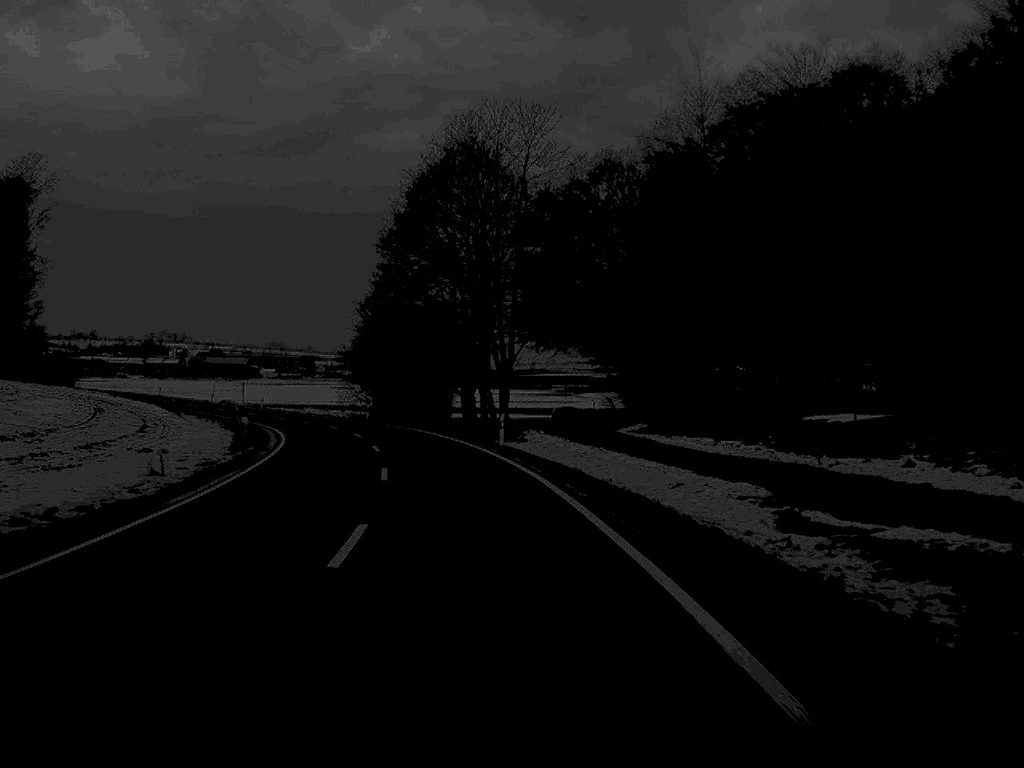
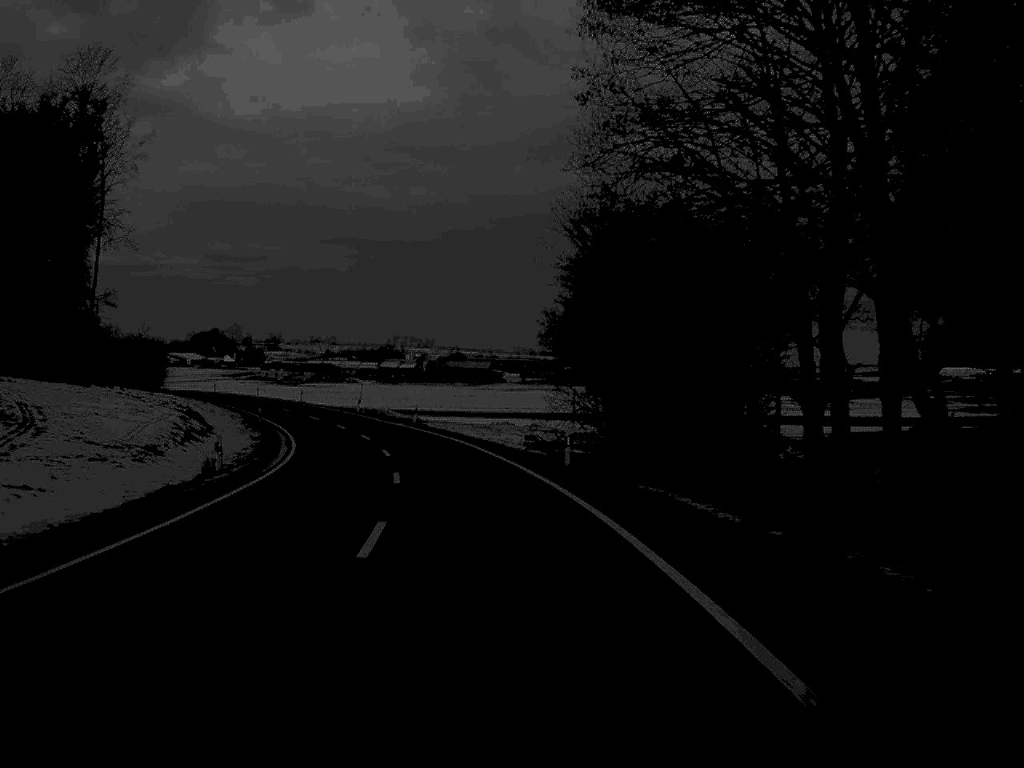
(-4.5, +46.6) m; -11°
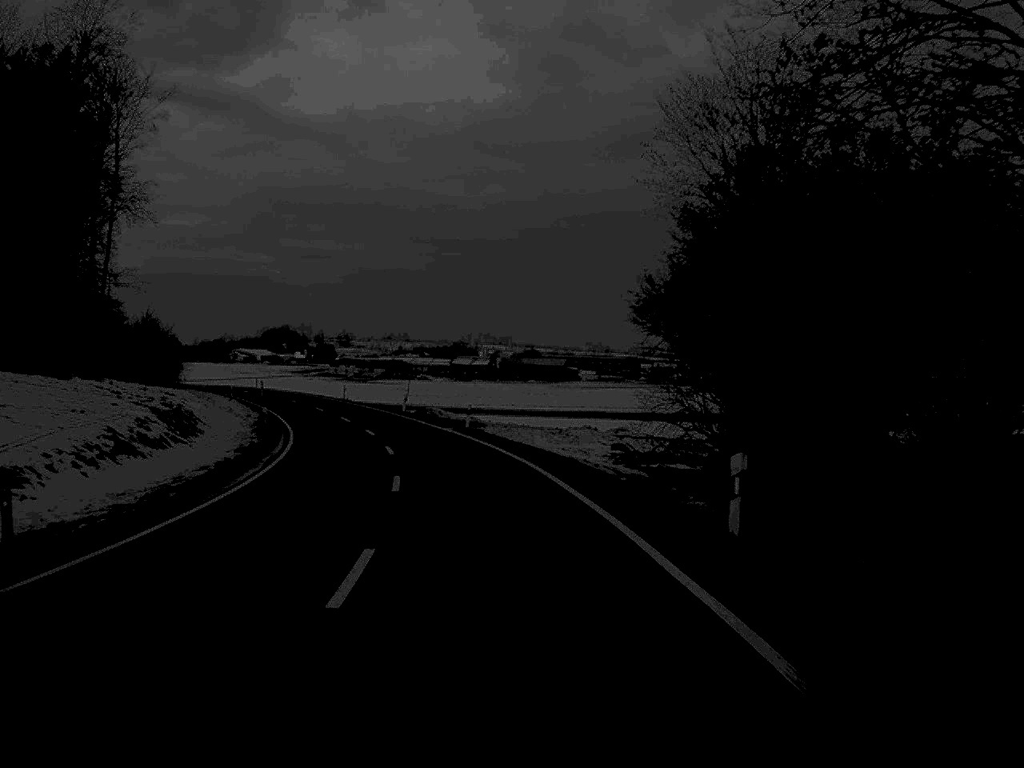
(-0.4, +15.2) m; -3°
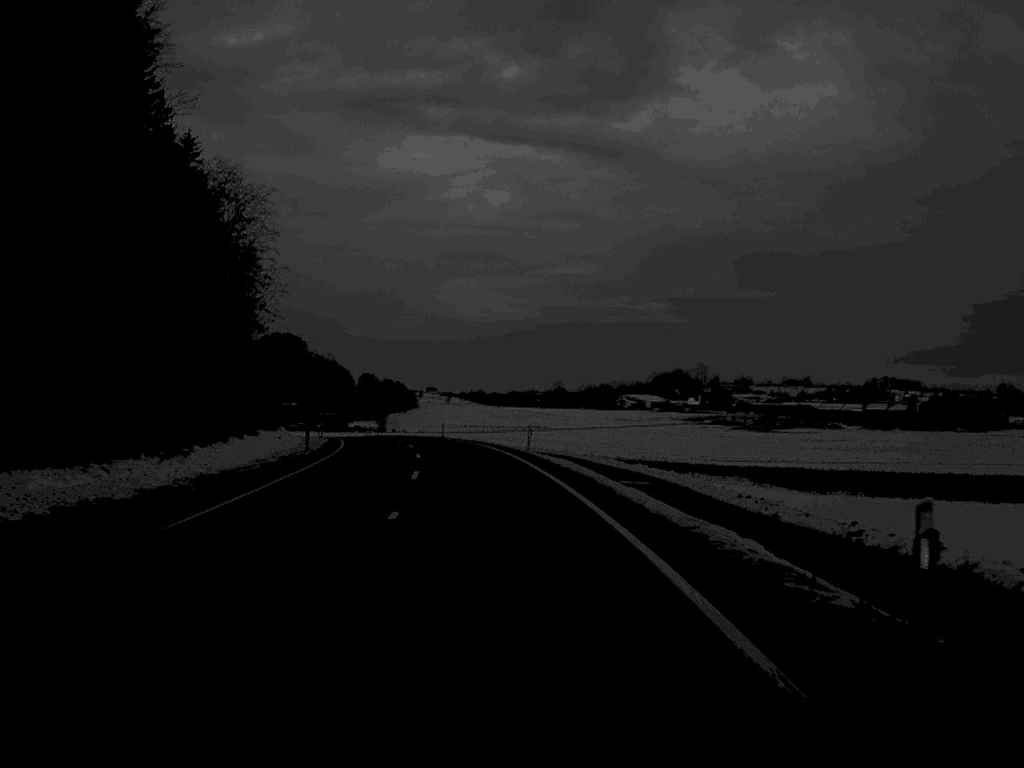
(-12.0, +77.9) m; -18°
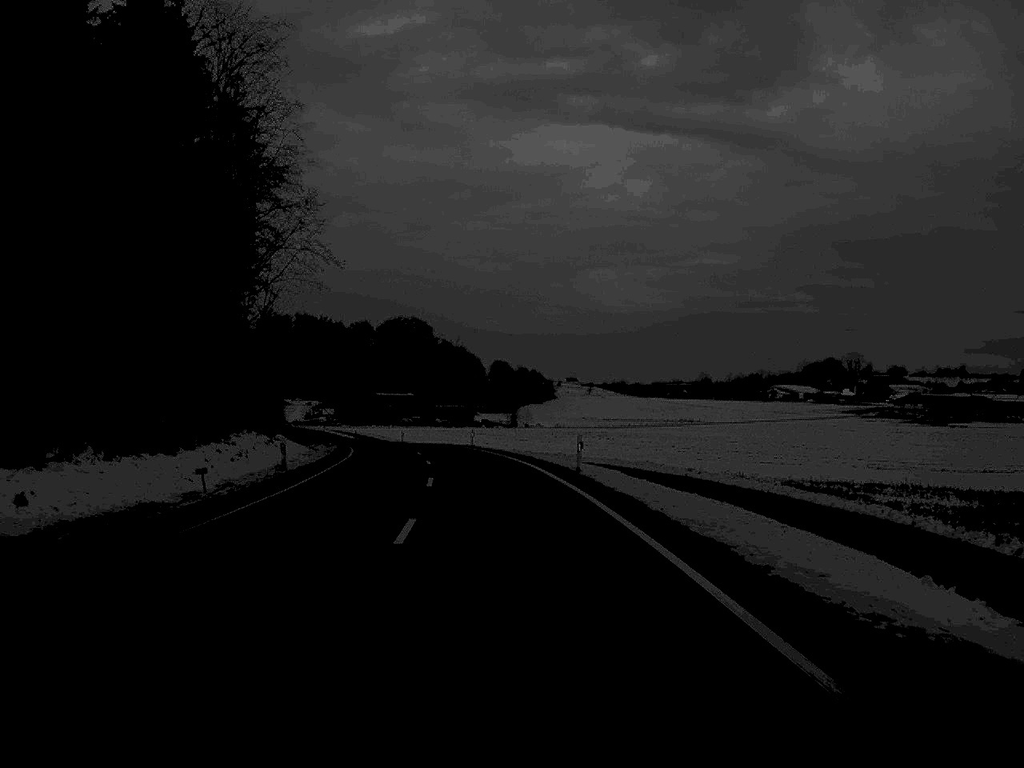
(-2.8, +47.9) m; -6°
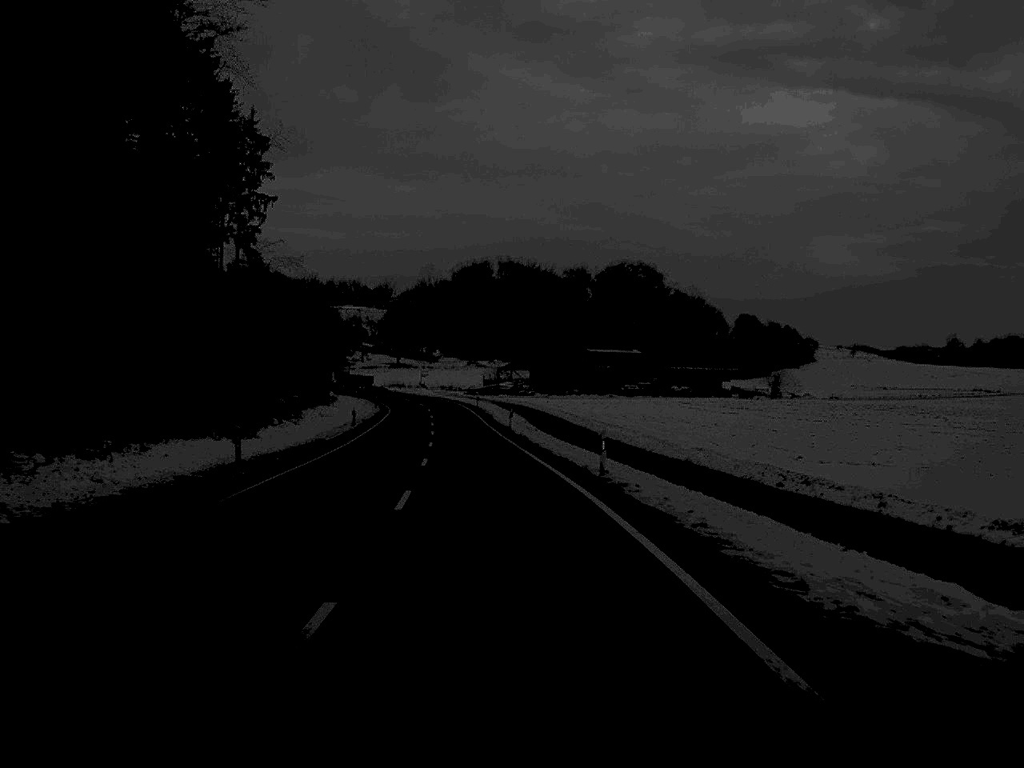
(-7.1, +80.1) m; -10°
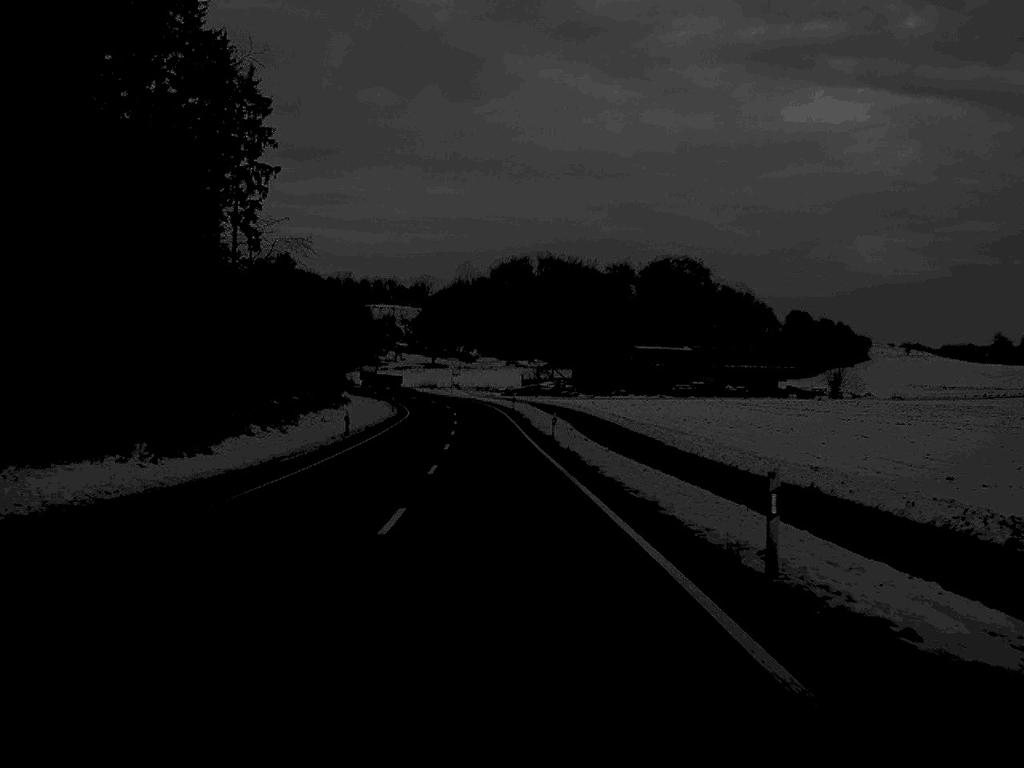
(-0.2, +15.2) m; -2°
